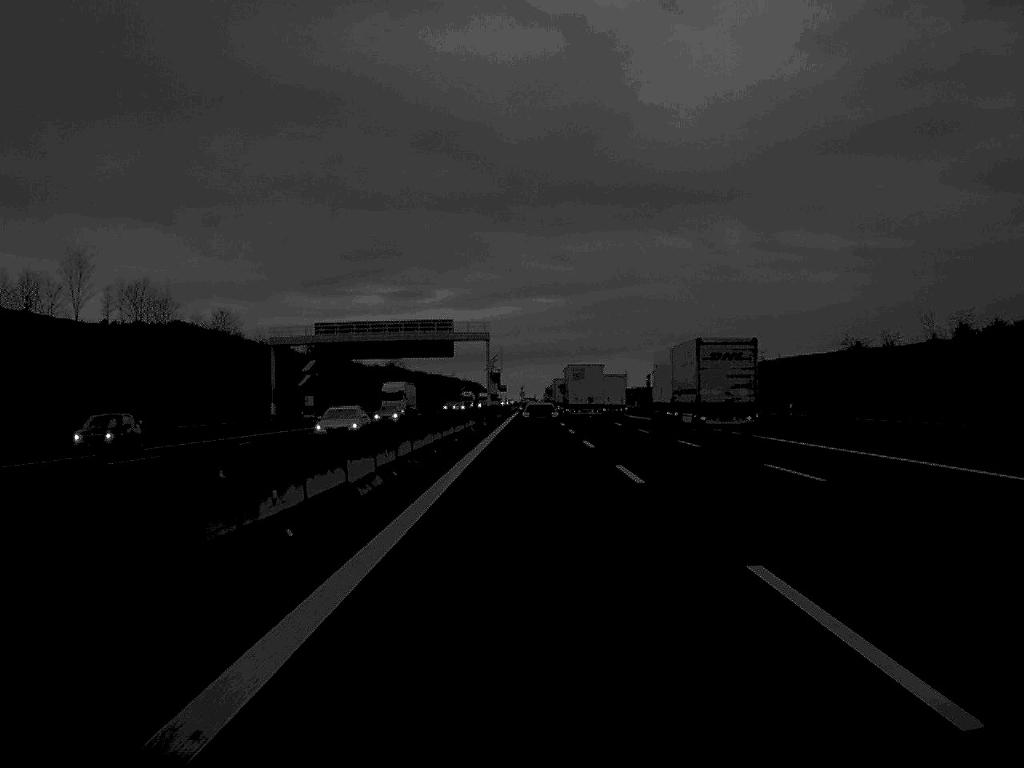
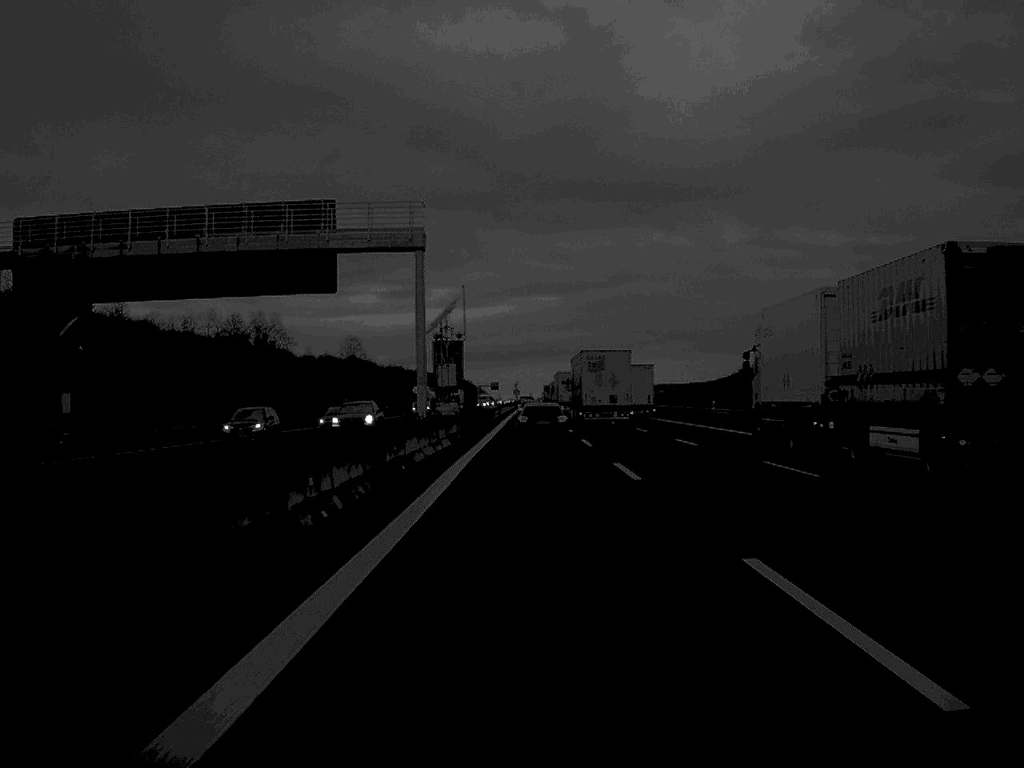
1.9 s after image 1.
(+0.1, +70.9) m; 0°
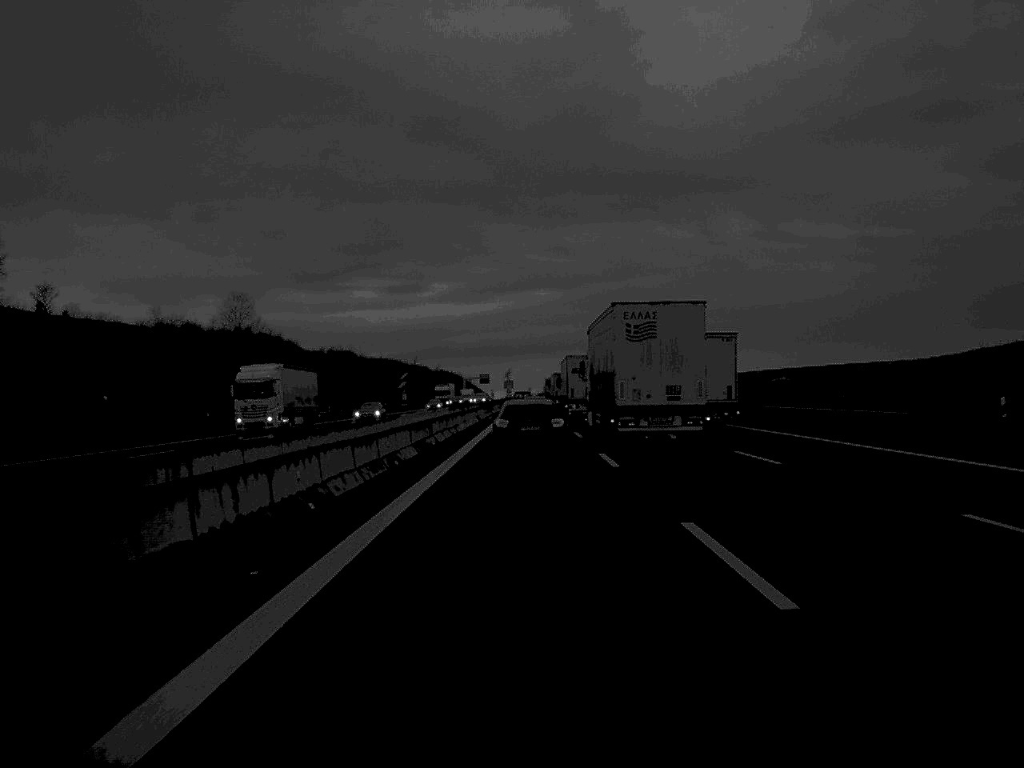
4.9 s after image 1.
(+0.4, +103.9) m; 0°
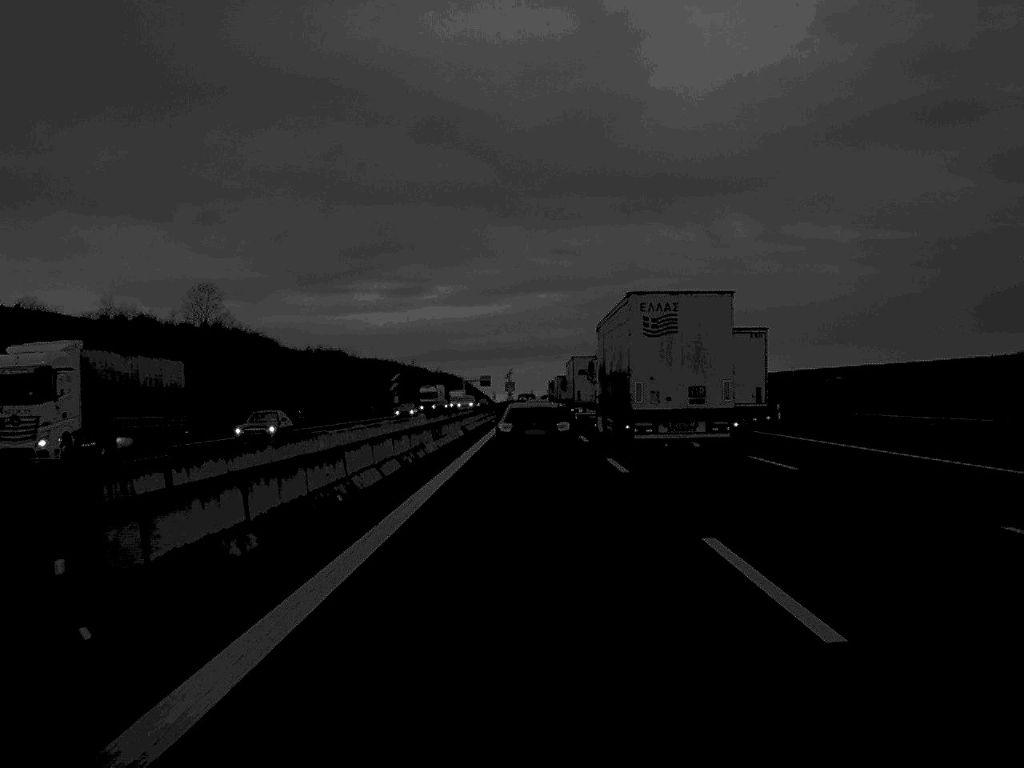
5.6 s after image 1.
(0.0, +18.9) m; 0°
